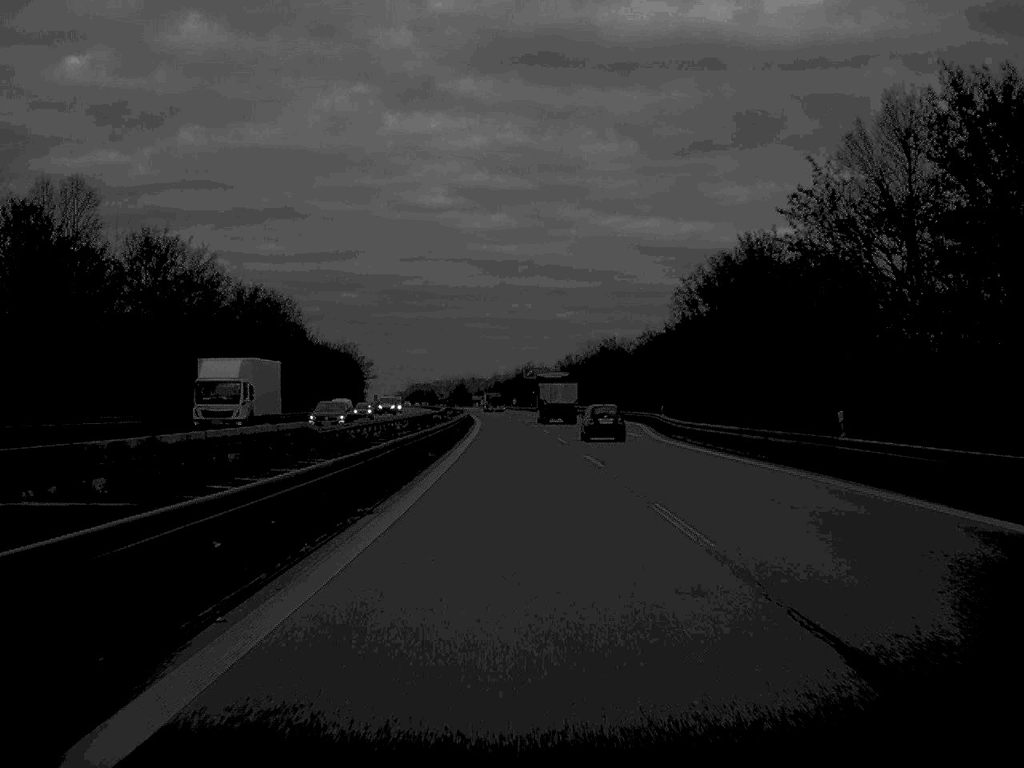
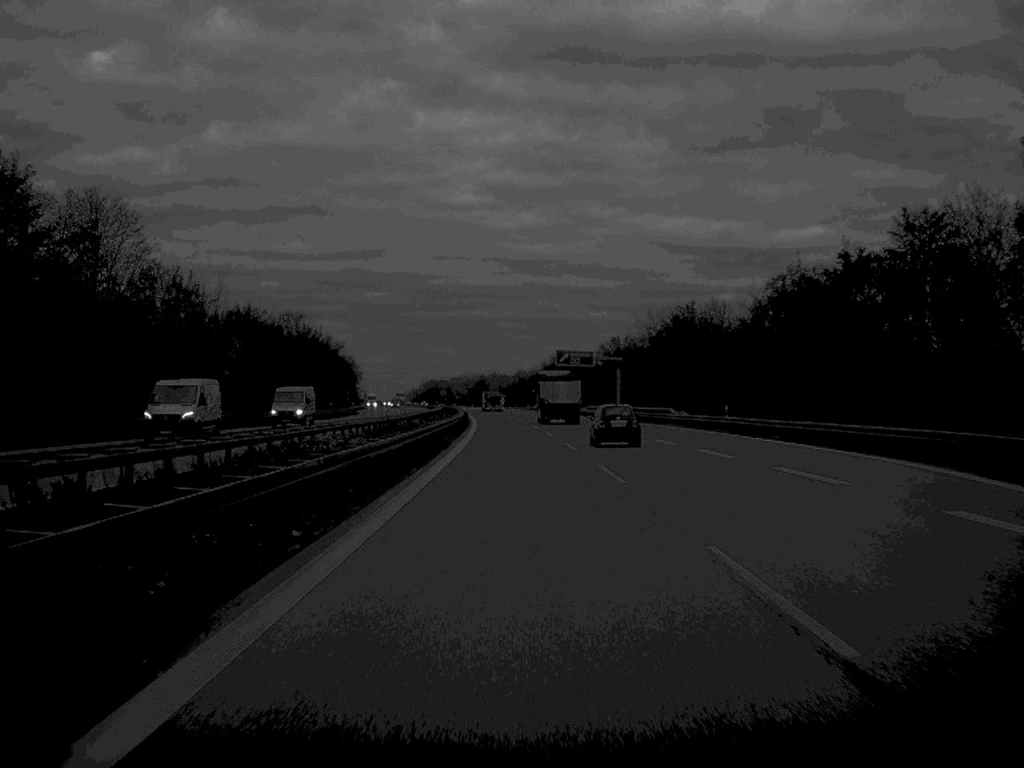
(-0.6, +59.6) m; -1°
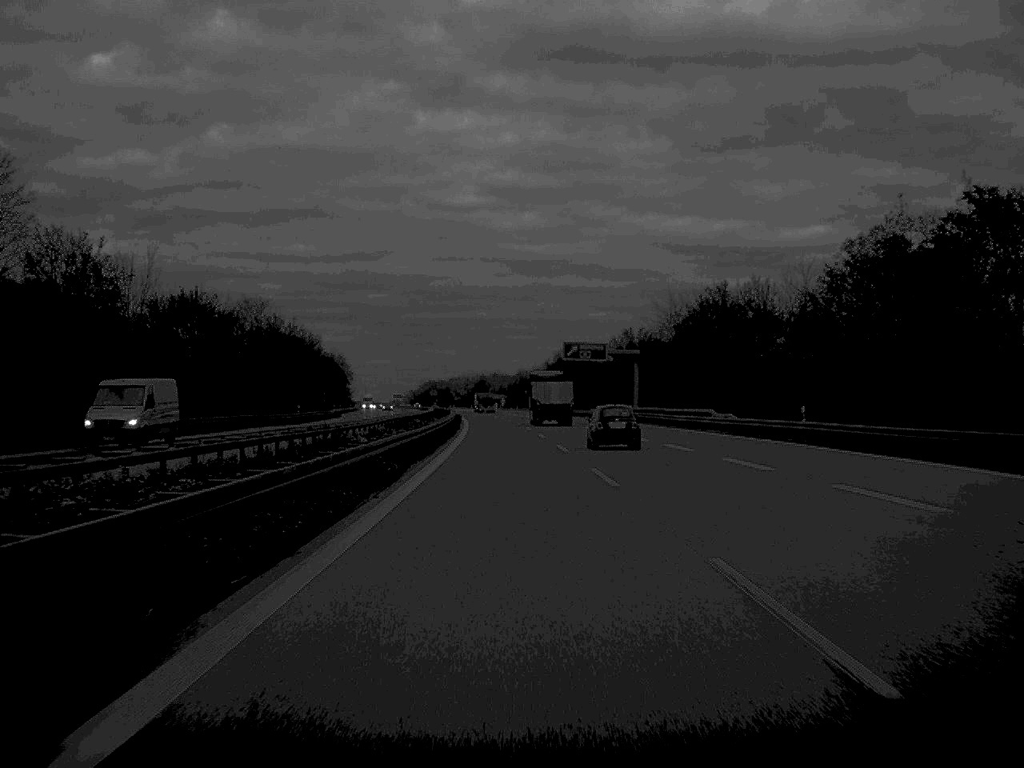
(0.0, +18.0) m; 0°
